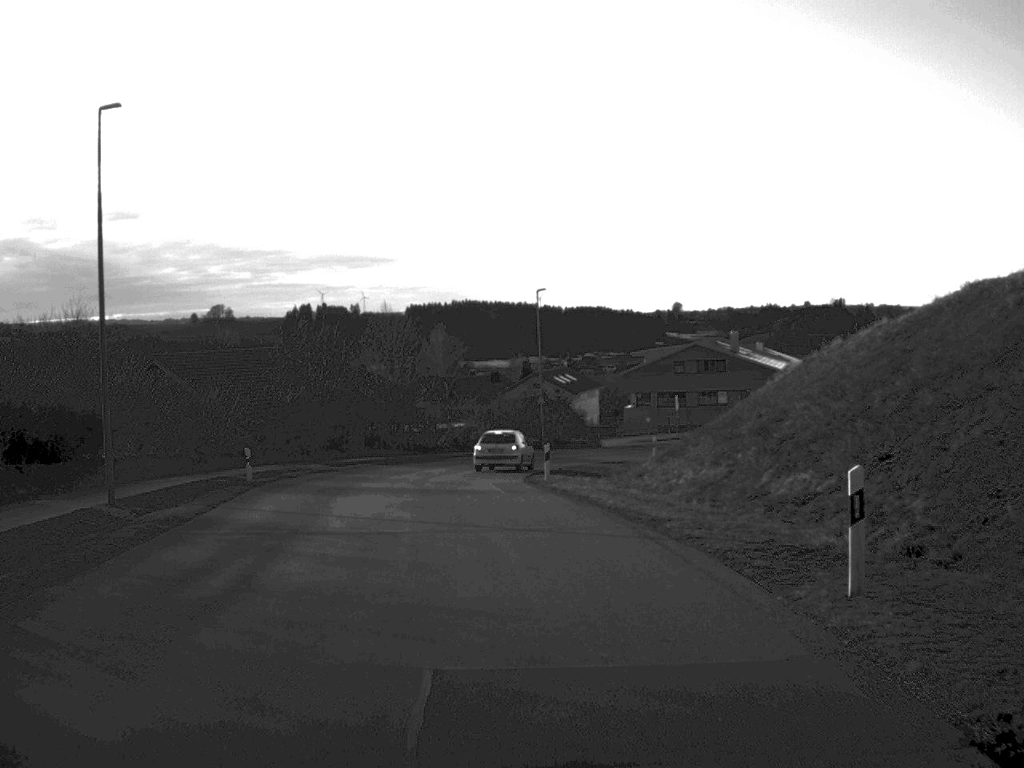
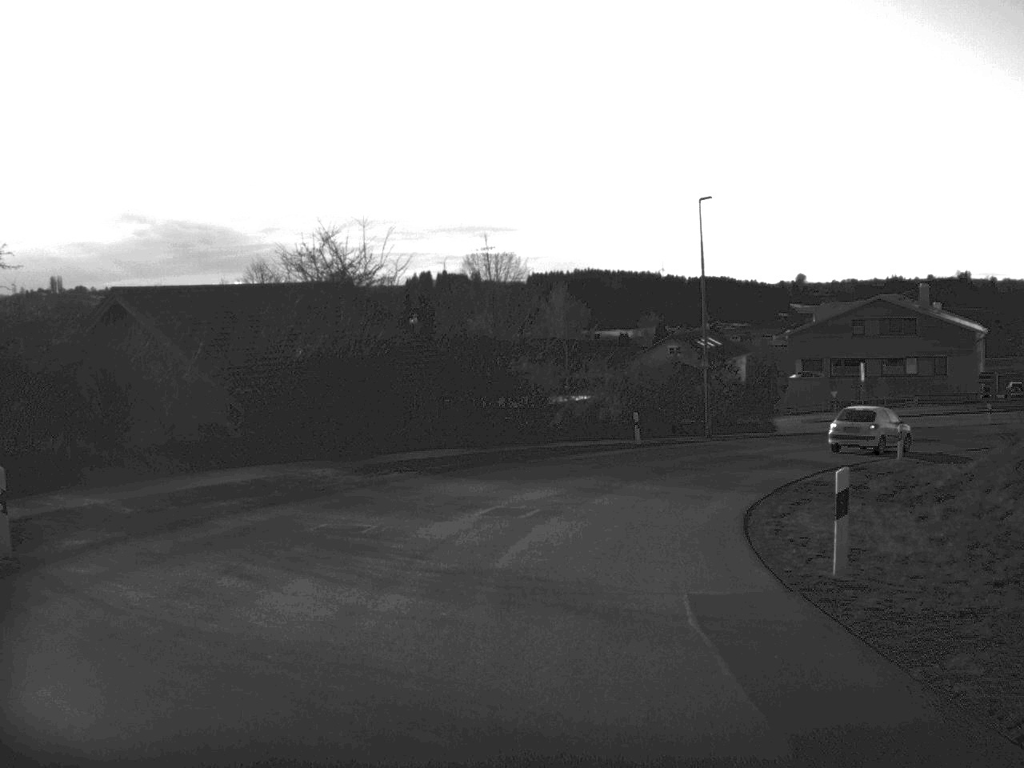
(-1.2, +22.8) m; -5°
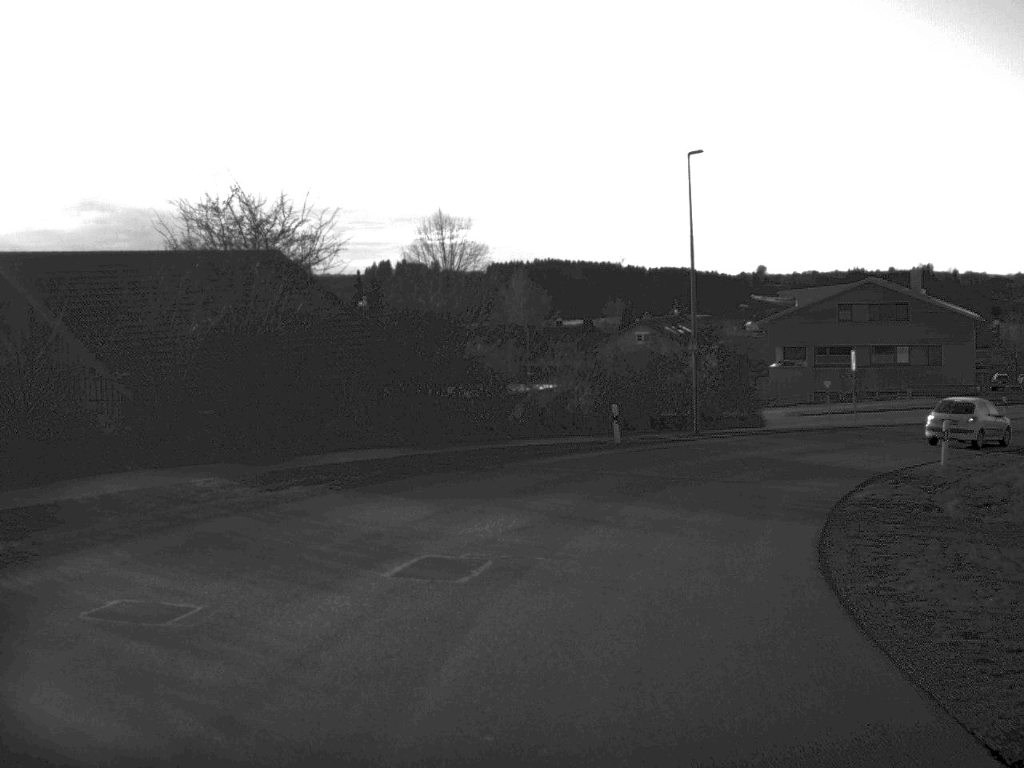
(+0.1, +7.2) m; +2°
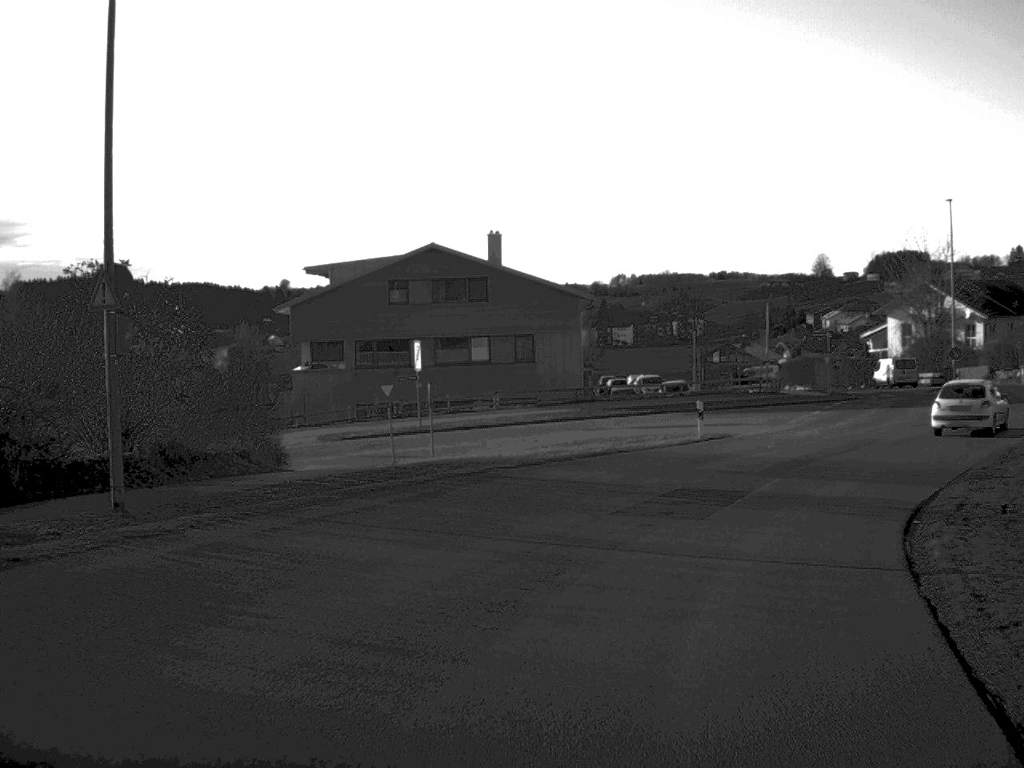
(+3.9, +22.8) m; +21°
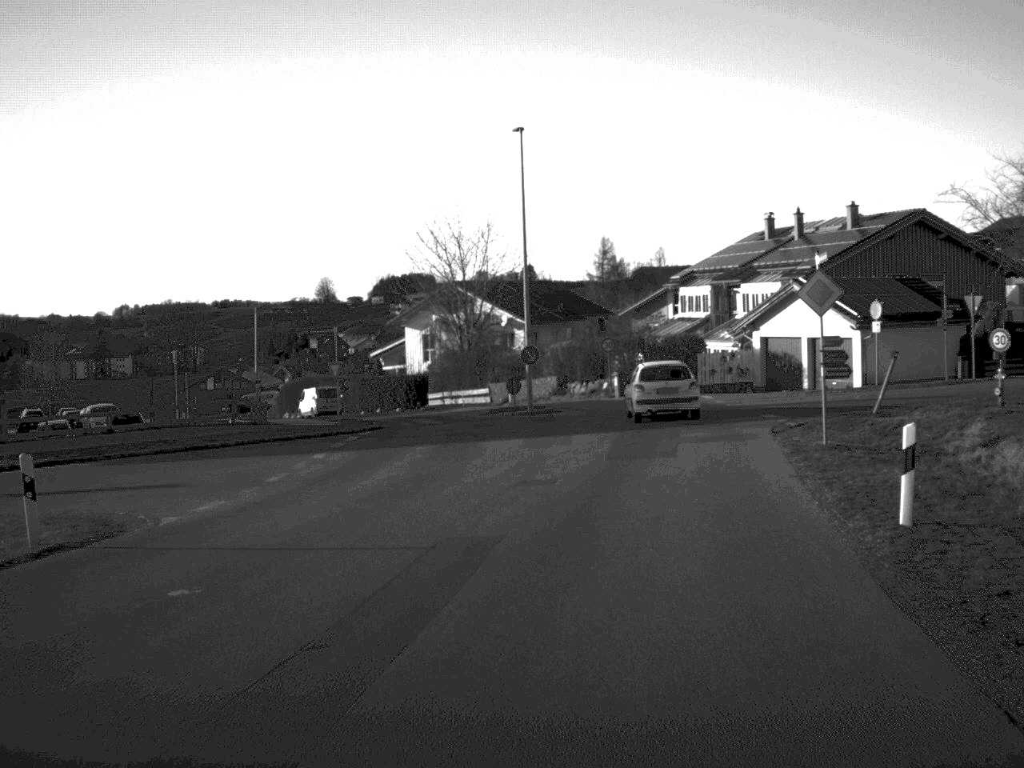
(+3.9, +19.2) m; +22°
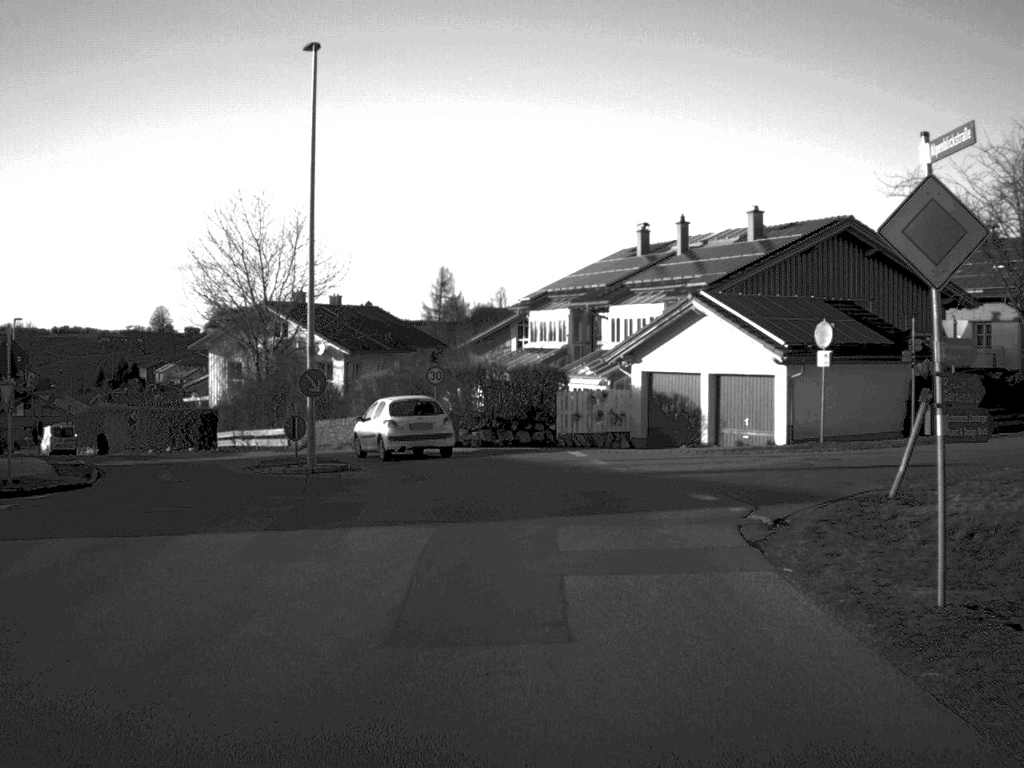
(+0.9, +13.1) m; +7°
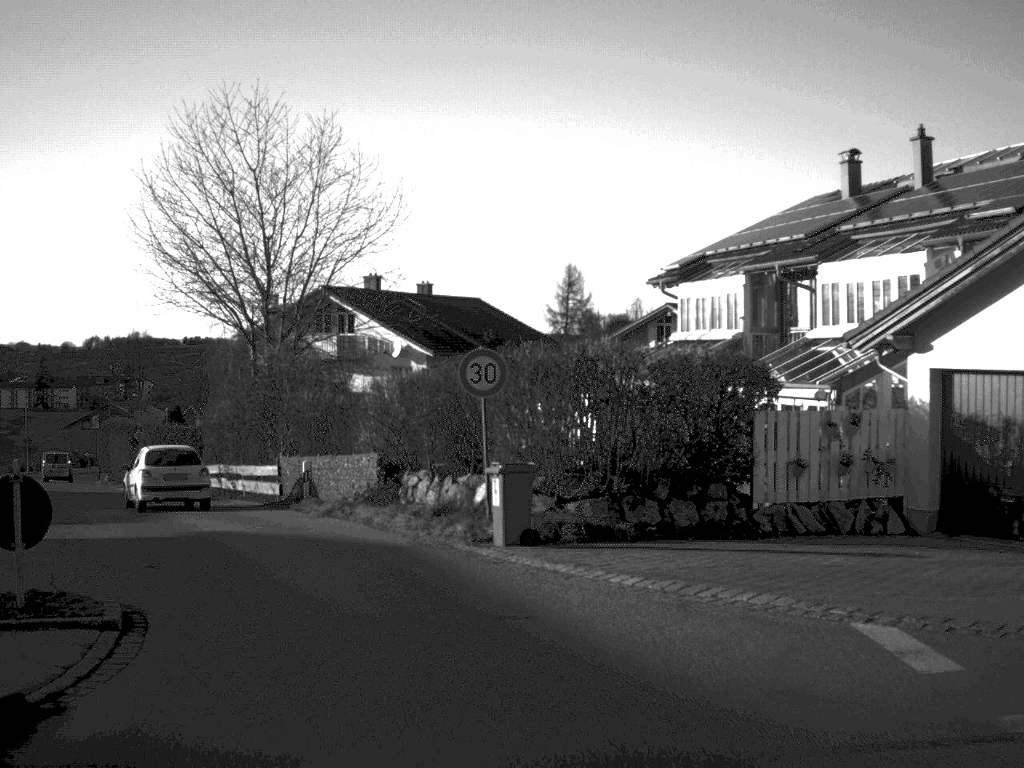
(-0.2, +19.9) m; -7°
